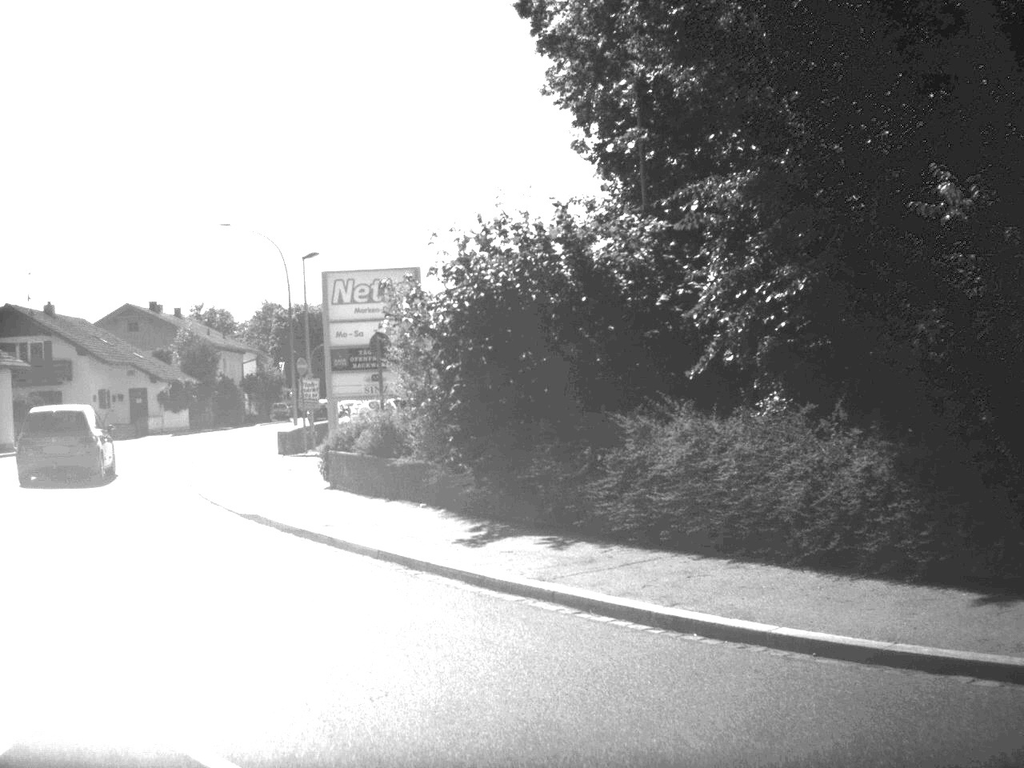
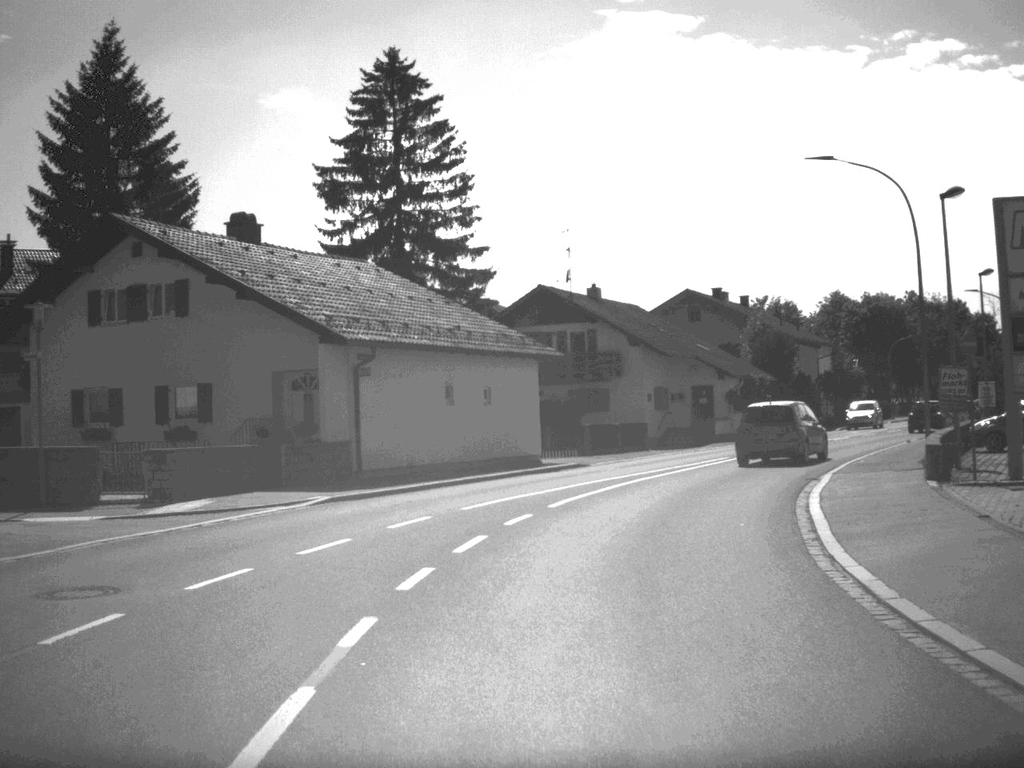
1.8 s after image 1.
(-3.0, +11.0) m; -24°
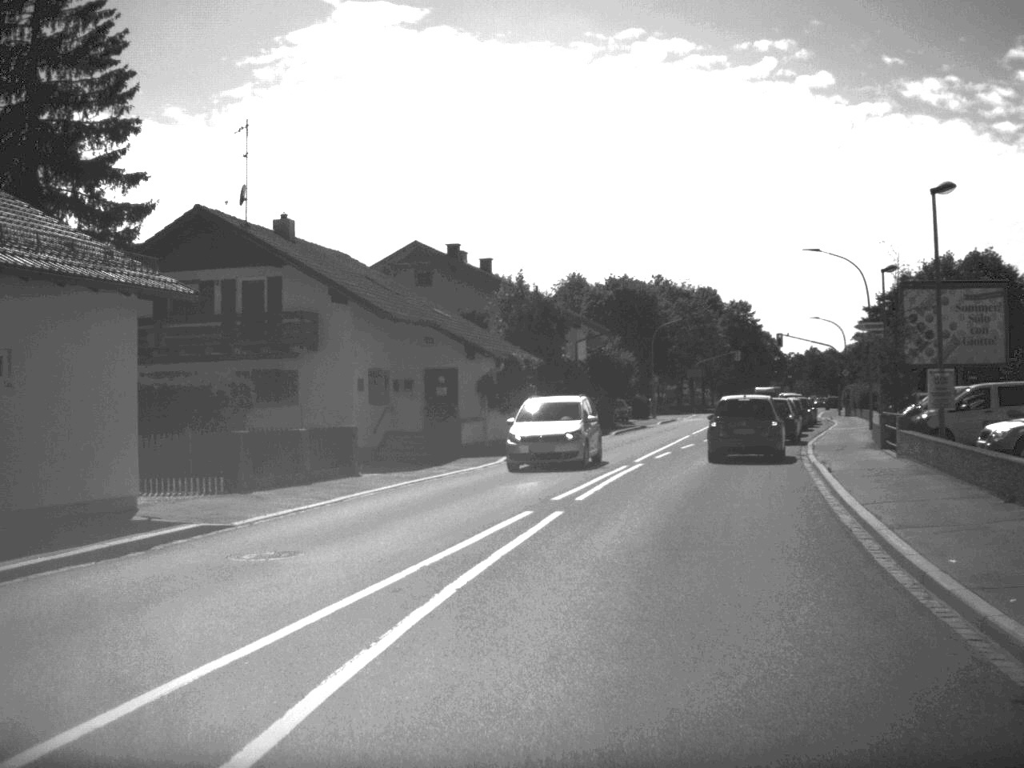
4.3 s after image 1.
(+1.5, +19.2) m; +13°
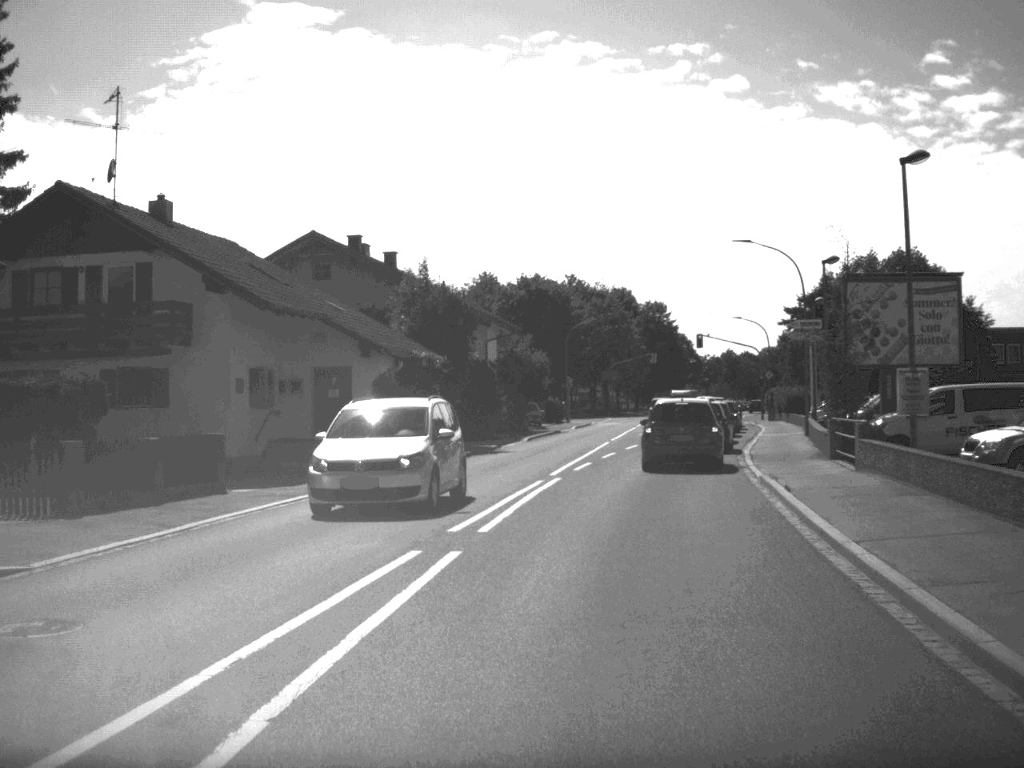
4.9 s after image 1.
(+0.1, +4.1) m; +4°
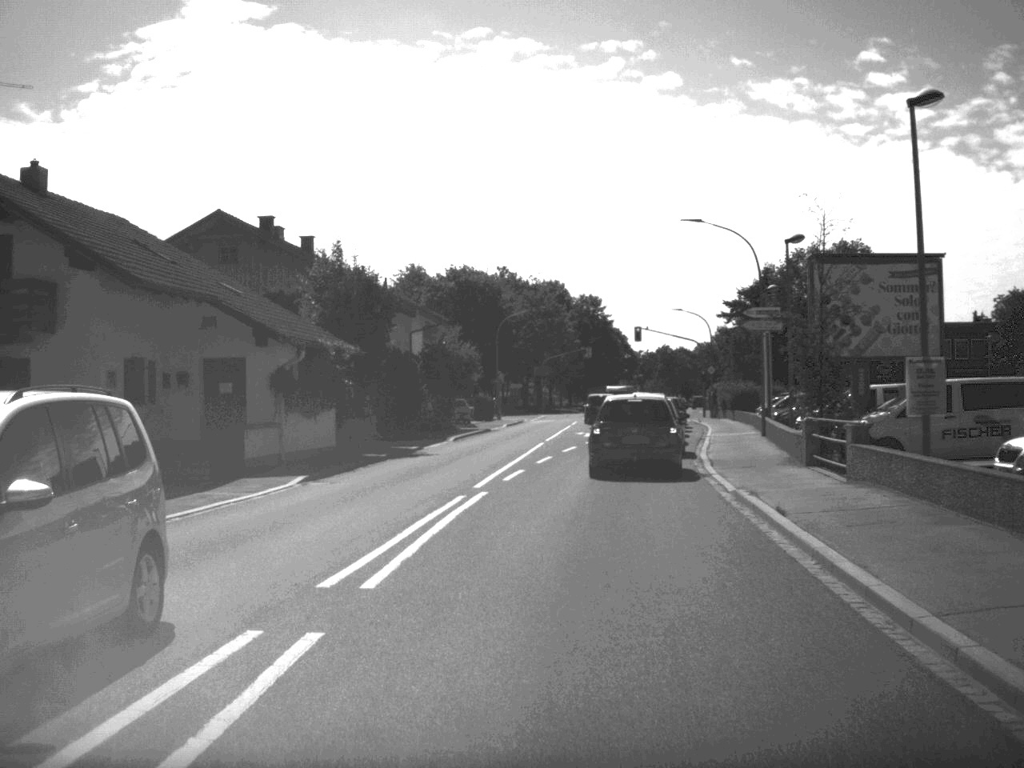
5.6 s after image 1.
(+0.1, +4.6) m; +3°
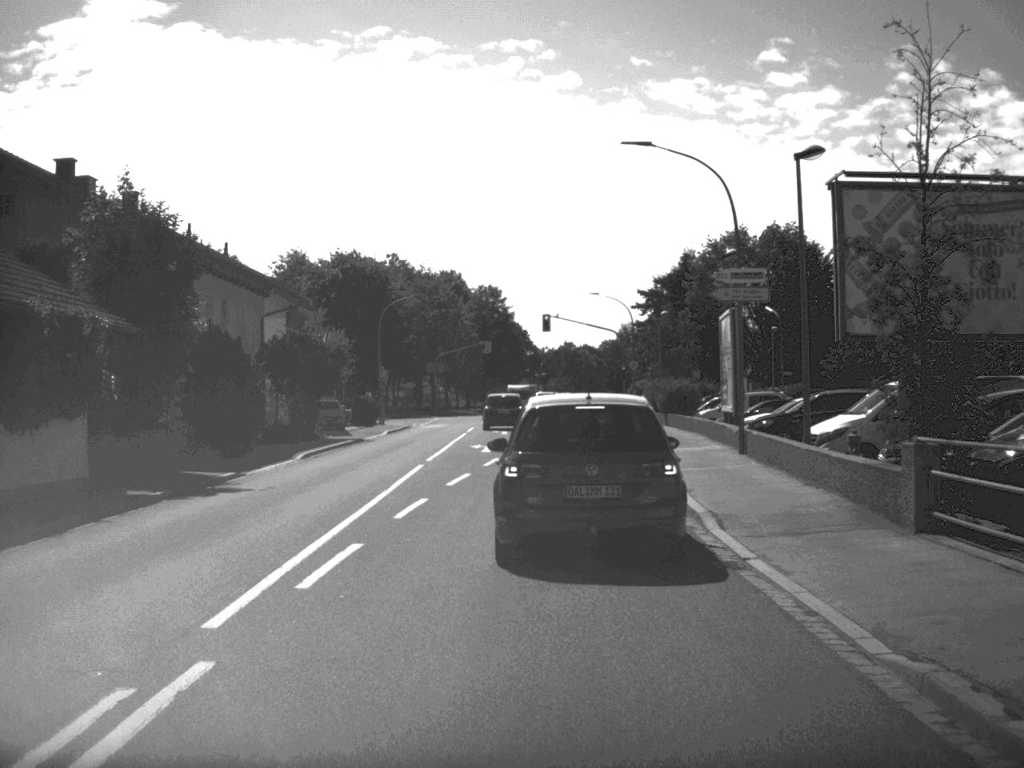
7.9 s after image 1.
(+0.5, +12.9) m; +4°
